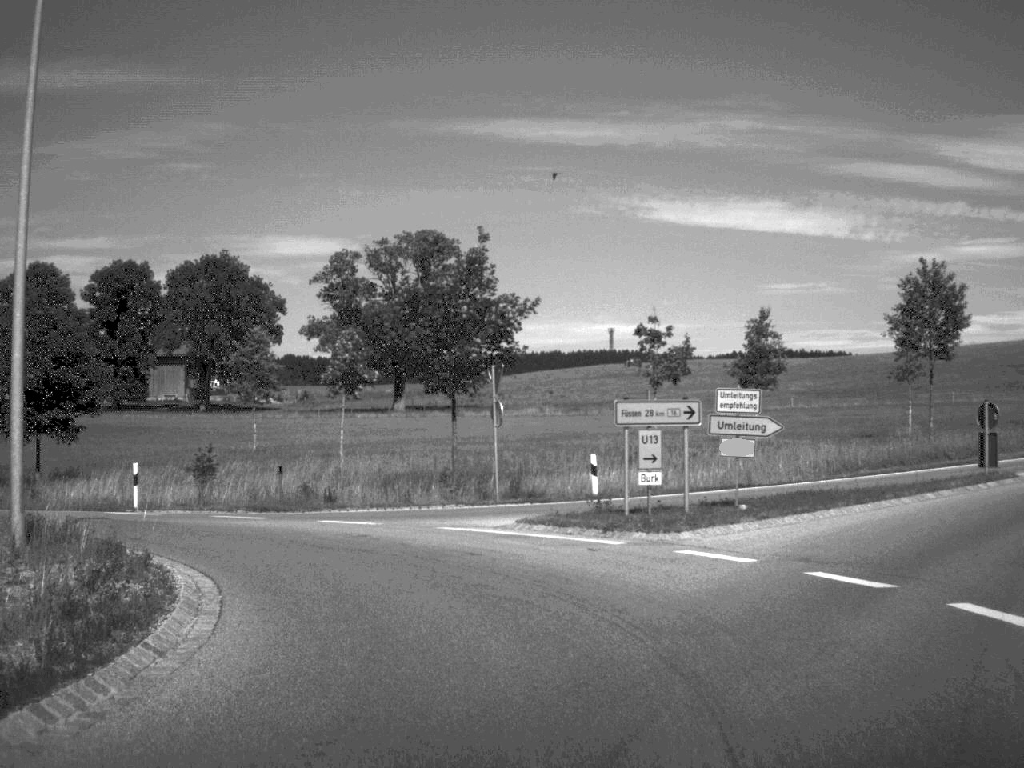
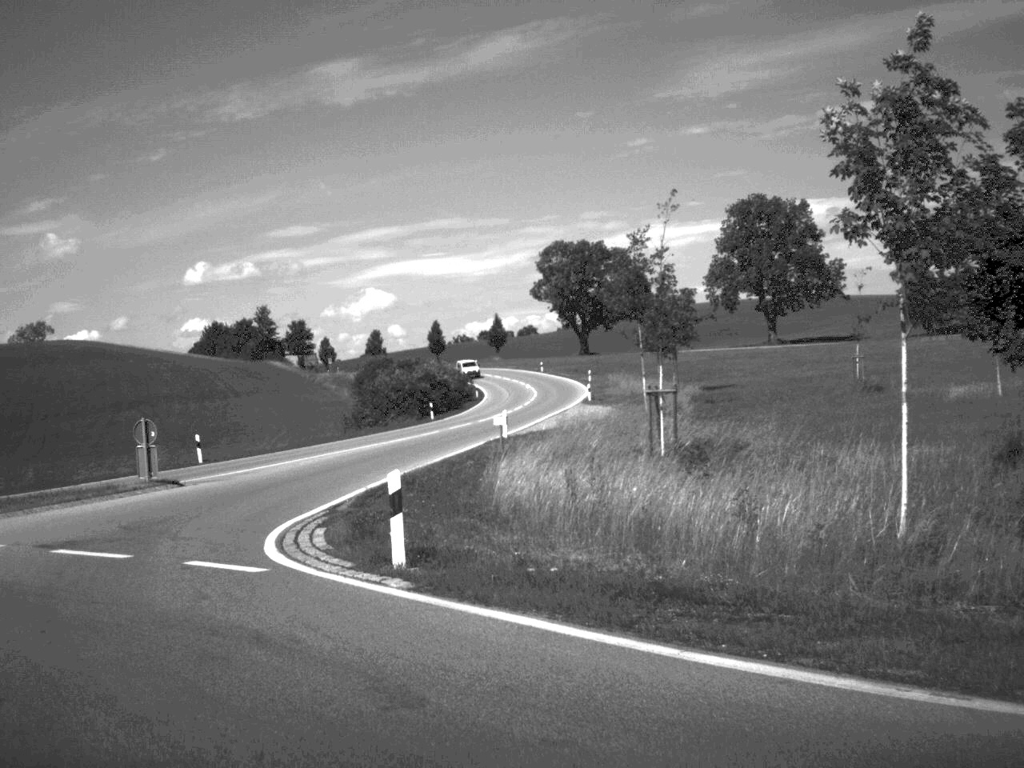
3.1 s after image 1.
(-5.9, +20.5) m; -52°
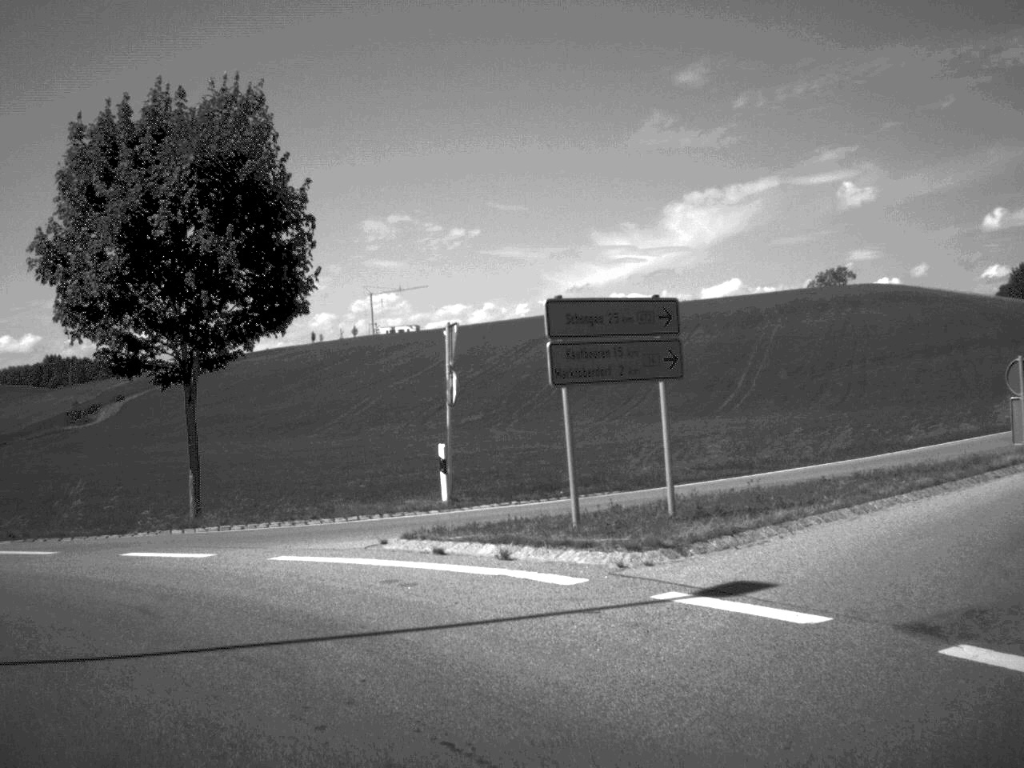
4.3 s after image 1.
(-3.1, +9.1) m; -36°
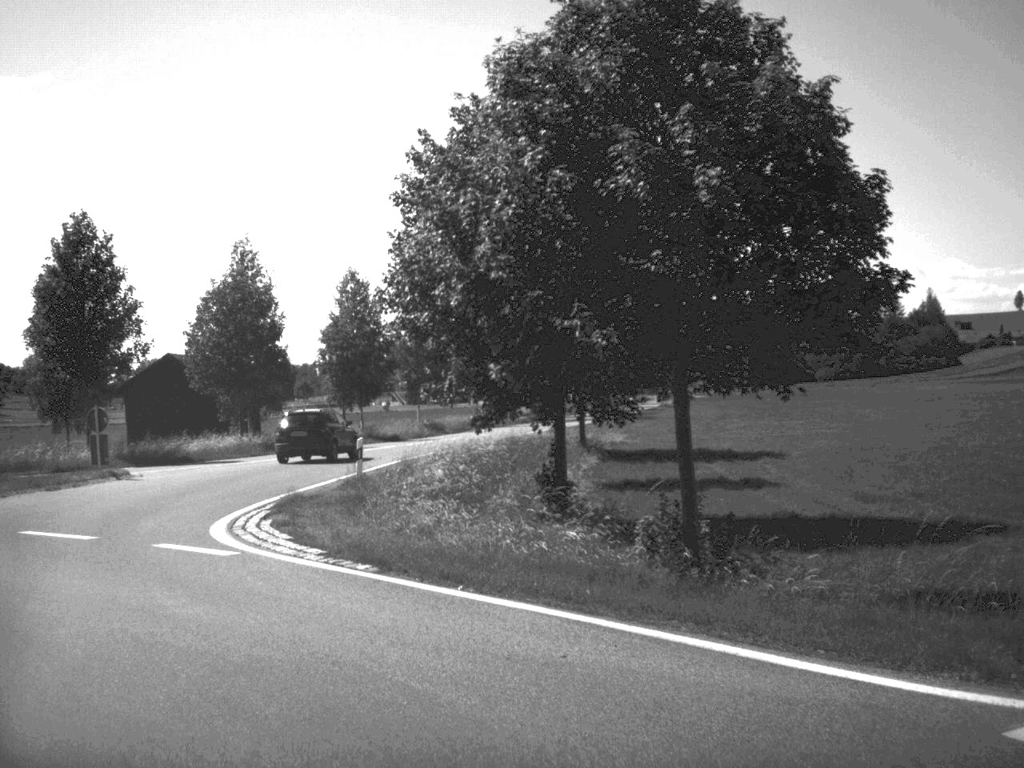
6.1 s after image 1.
(-5.9, +12.4) m; -51°
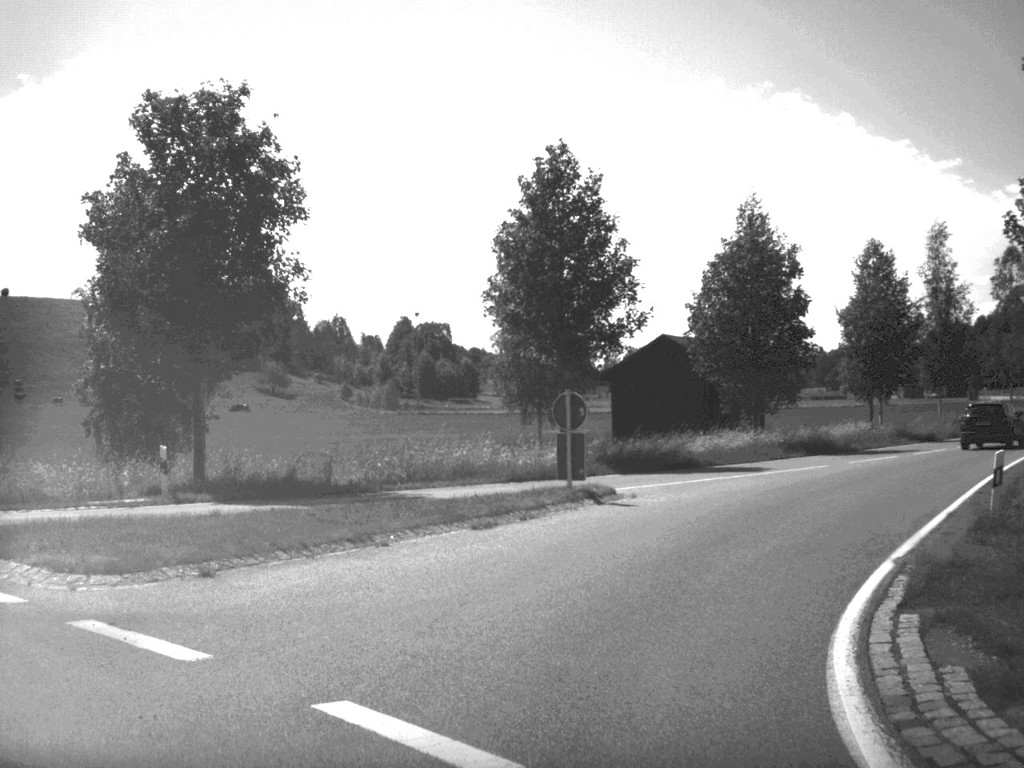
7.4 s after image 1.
(-2.7, +10.3) m; -21°
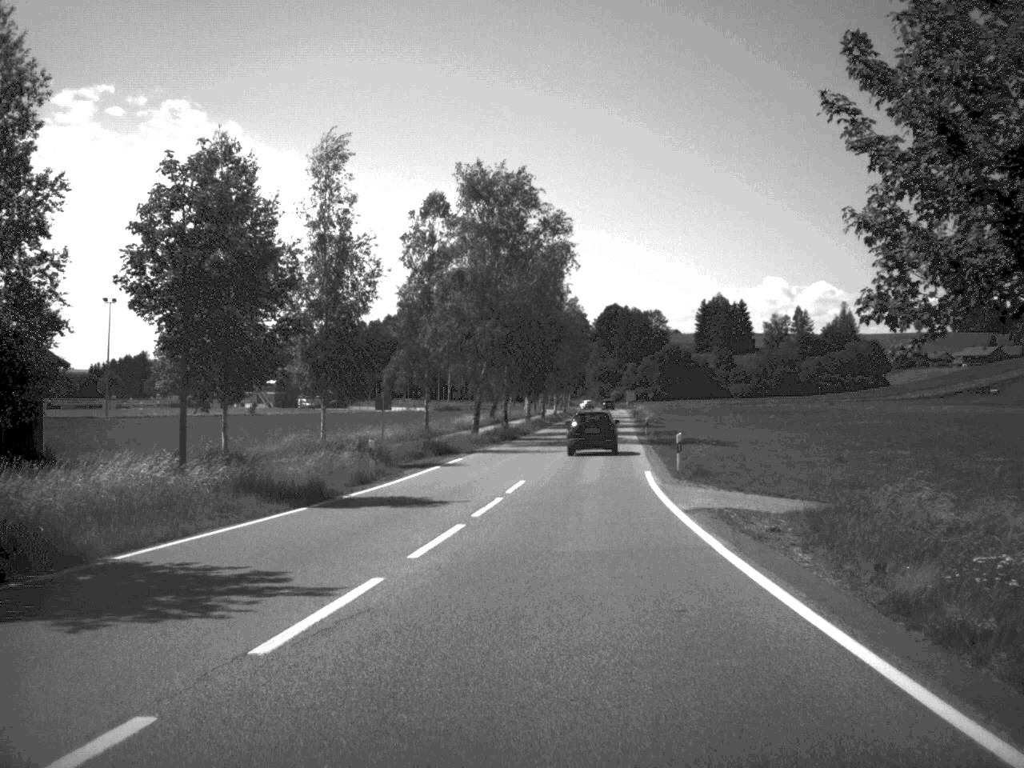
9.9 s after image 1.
(+9.1, +30.3) m; +28°
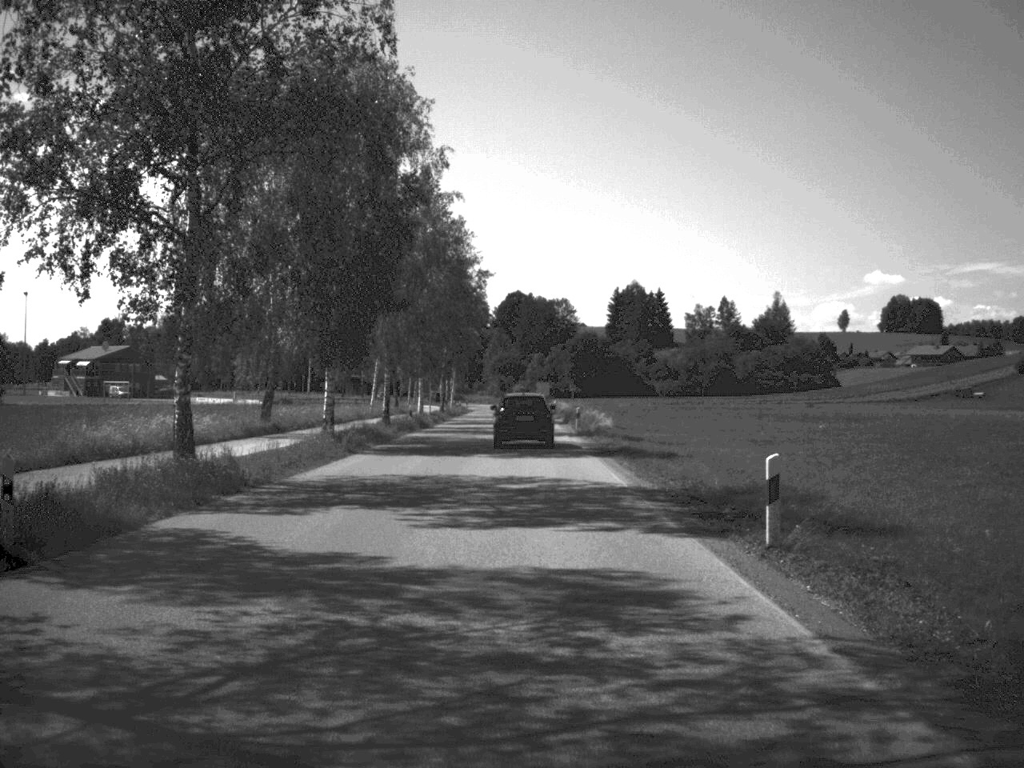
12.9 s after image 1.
(+2.8, +55.2) m; +4°
